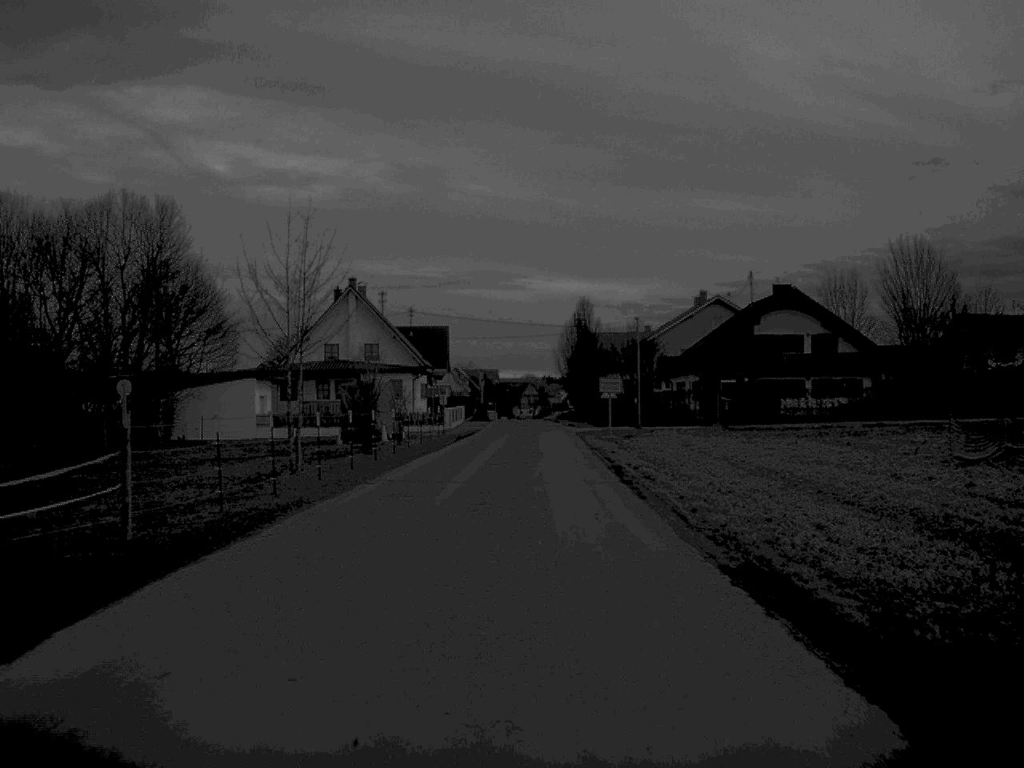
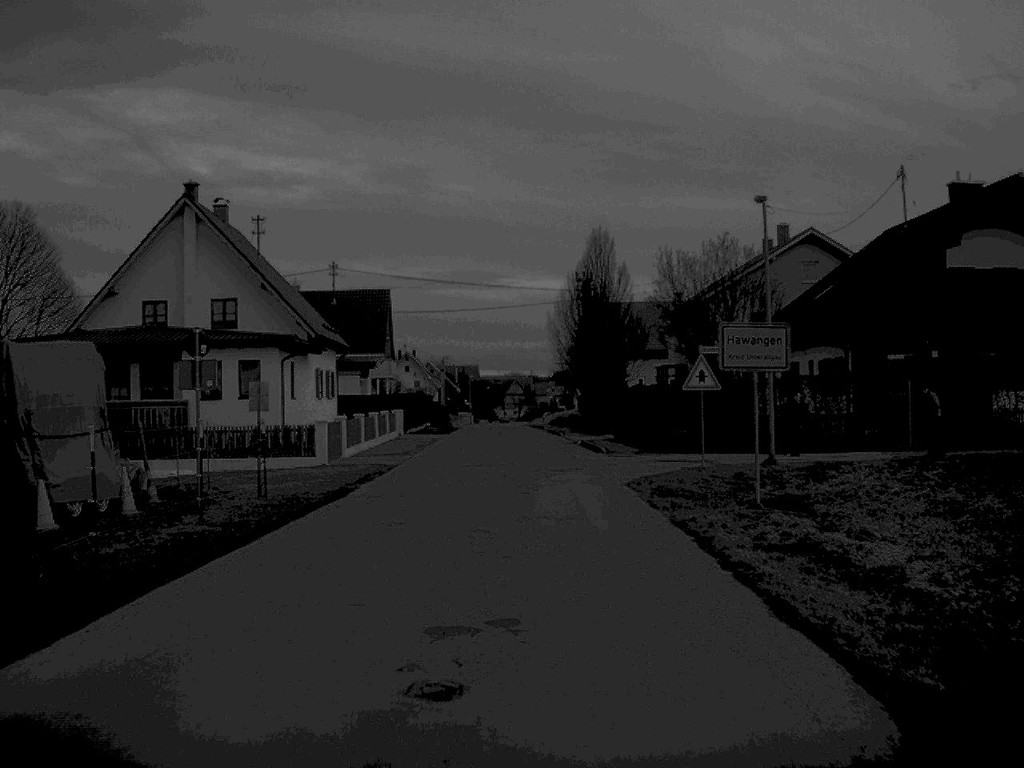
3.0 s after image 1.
(+0.3, +40.2) m; +1°
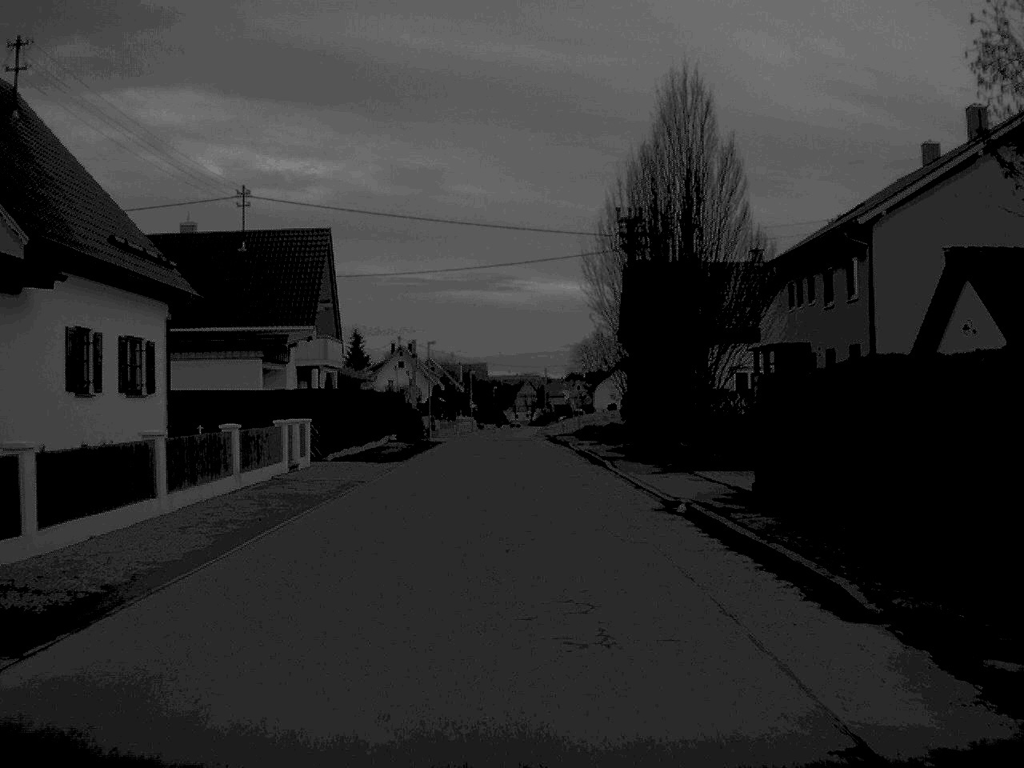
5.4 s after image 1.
(-0.1, +29.3) m; -1°
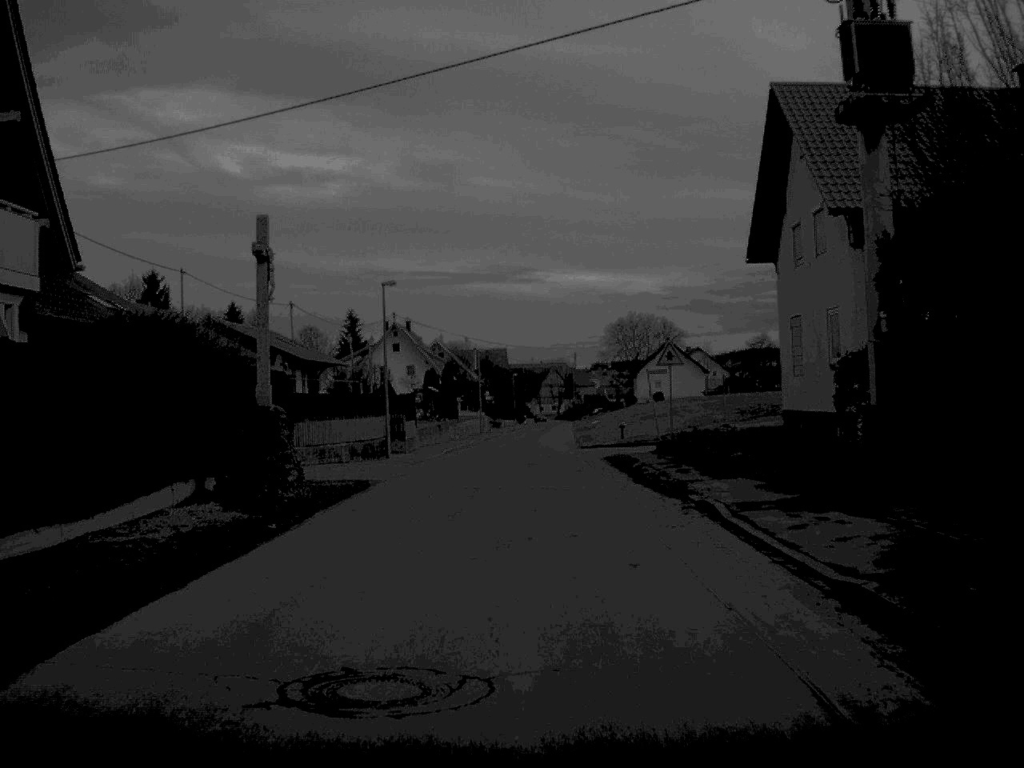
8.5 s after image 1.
(-0.4, +36.5) m; -1°
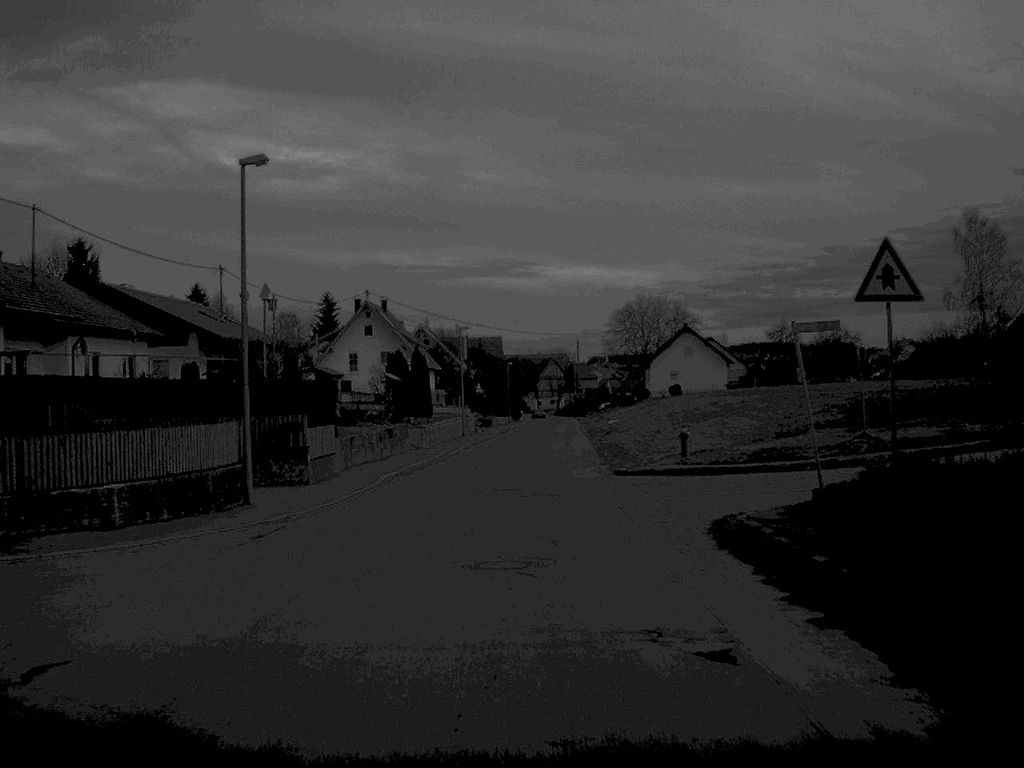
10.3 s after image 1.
(0.0, +22.3) m; 0°
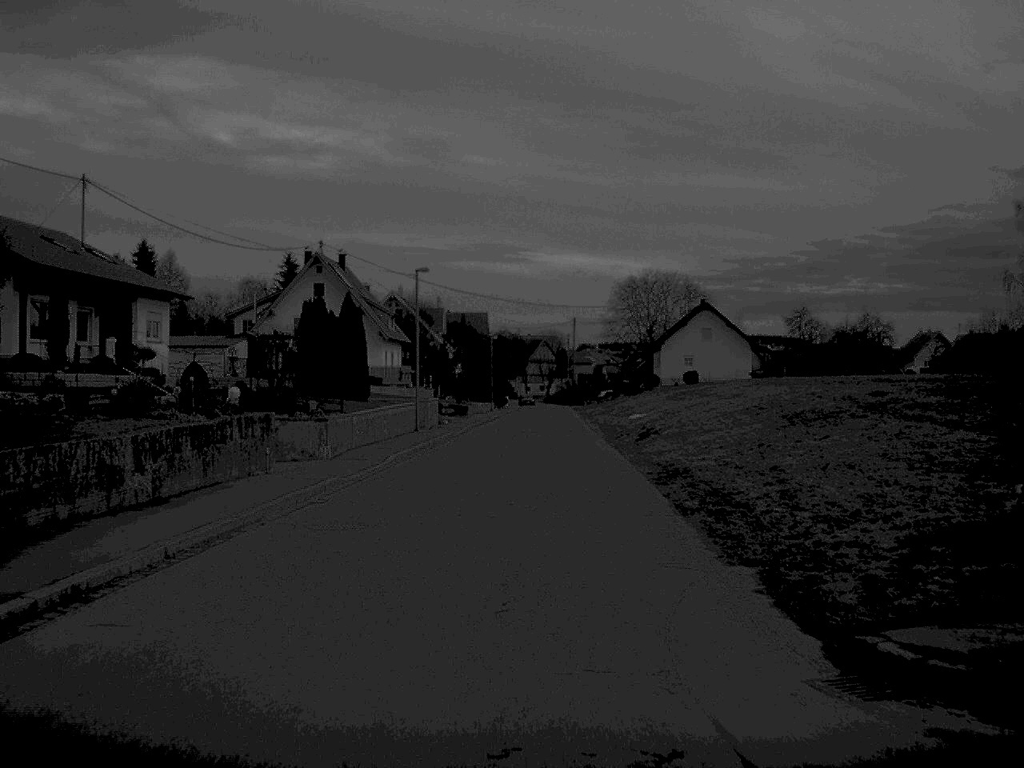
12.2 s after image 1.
(+0.1, +23.6) m; +1°
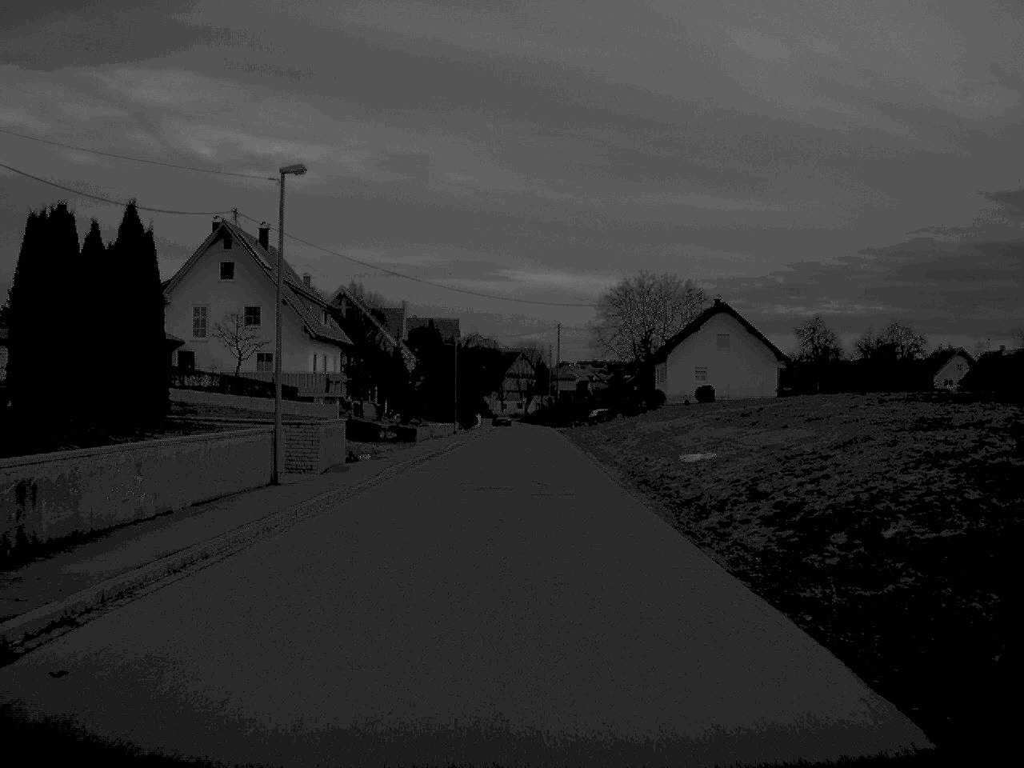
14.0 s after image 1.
(+0.3, +23.8) m; +1°
